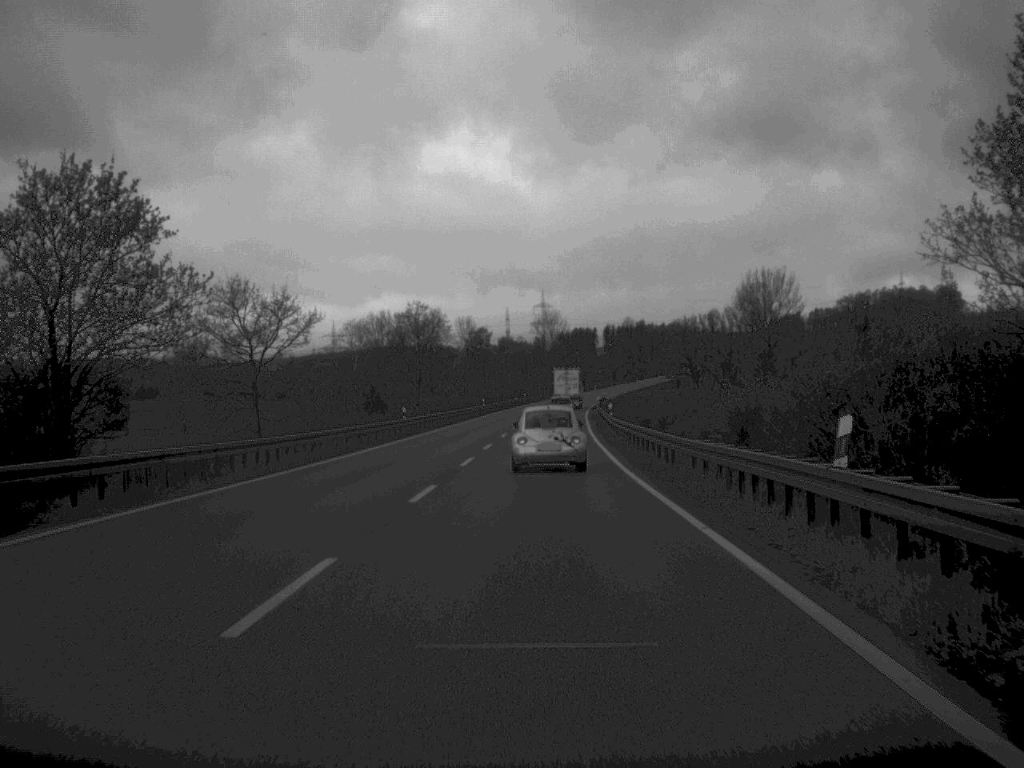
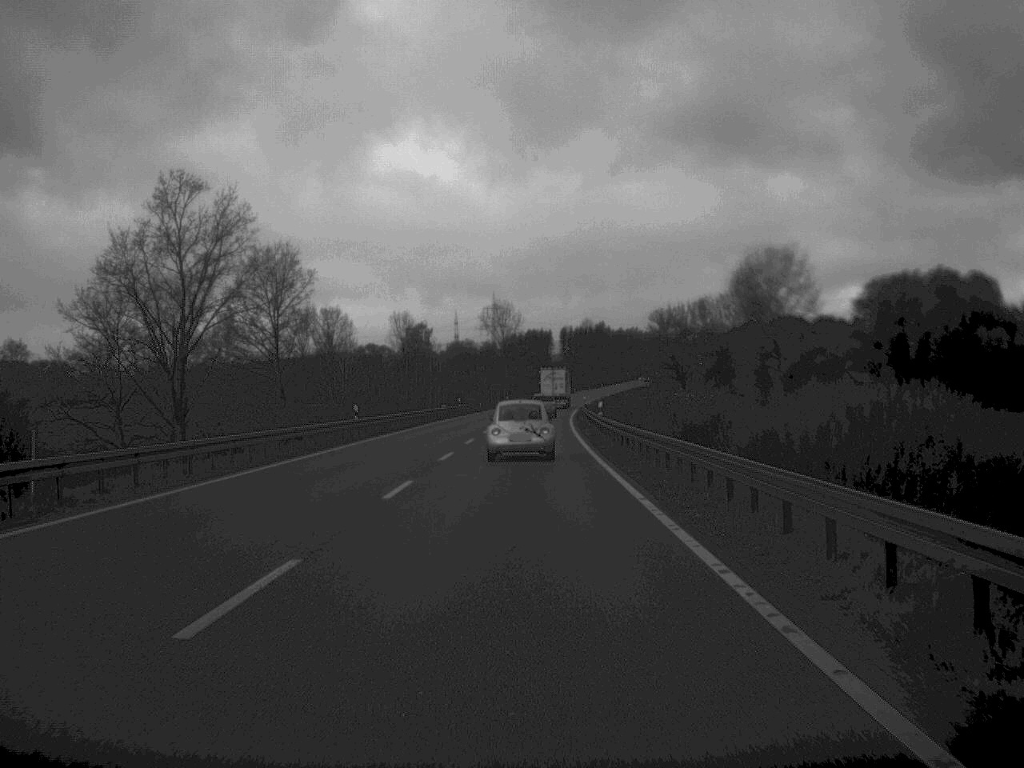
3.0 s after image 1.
(+1.1, +58.8) m; +2°
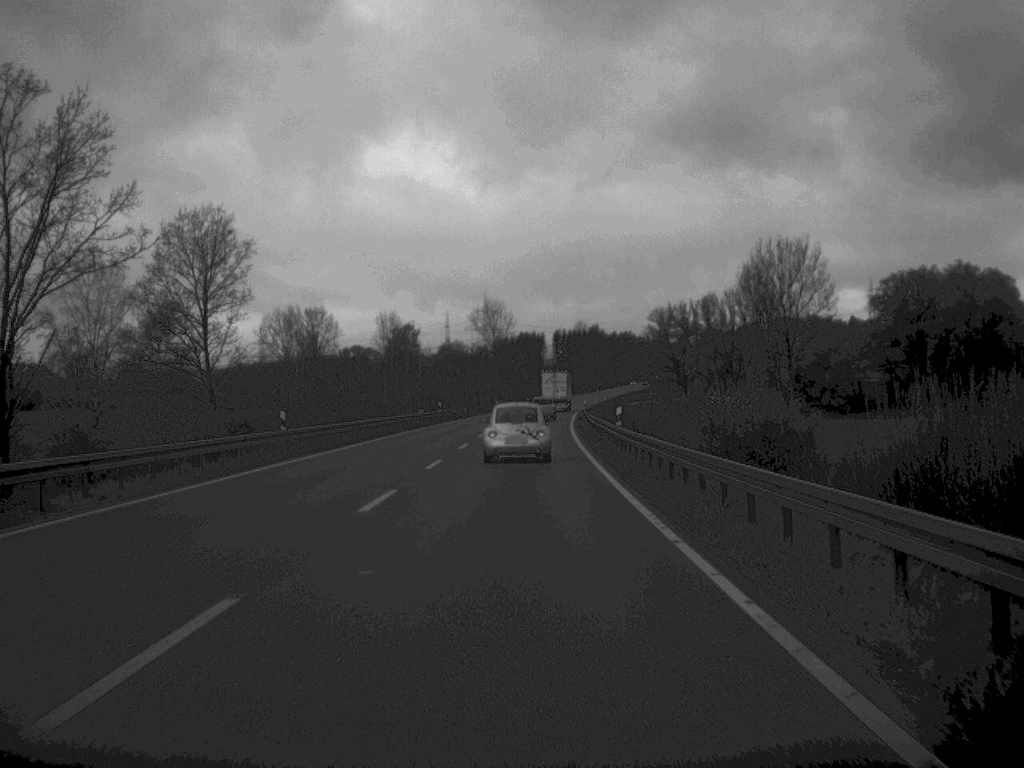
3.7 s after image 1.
(0.0, +14.3) m; 0°
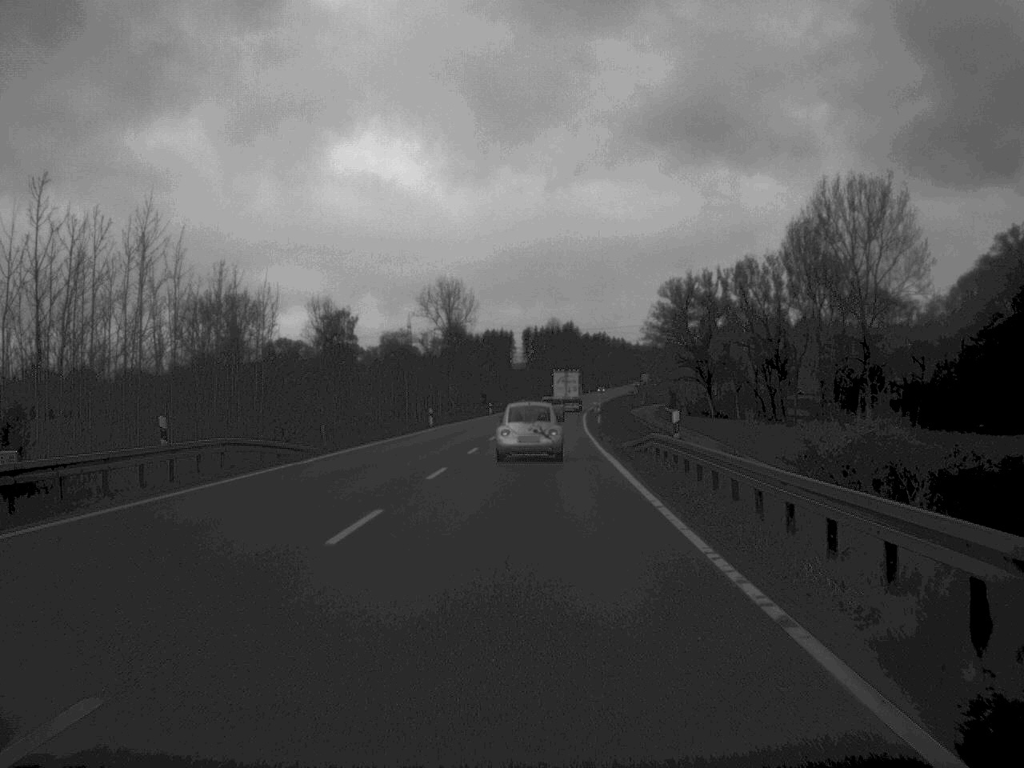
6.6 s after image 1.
(+0.4, +62.8) m; +1°
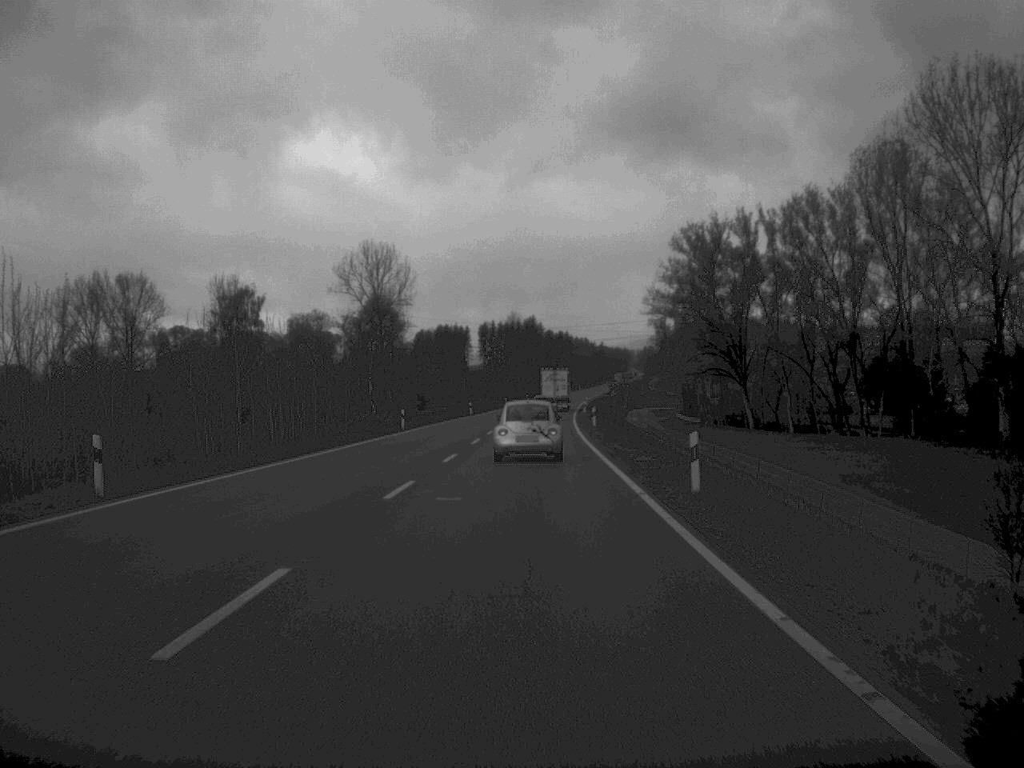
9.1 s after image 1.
(+0.8, +53.1) m; +2°
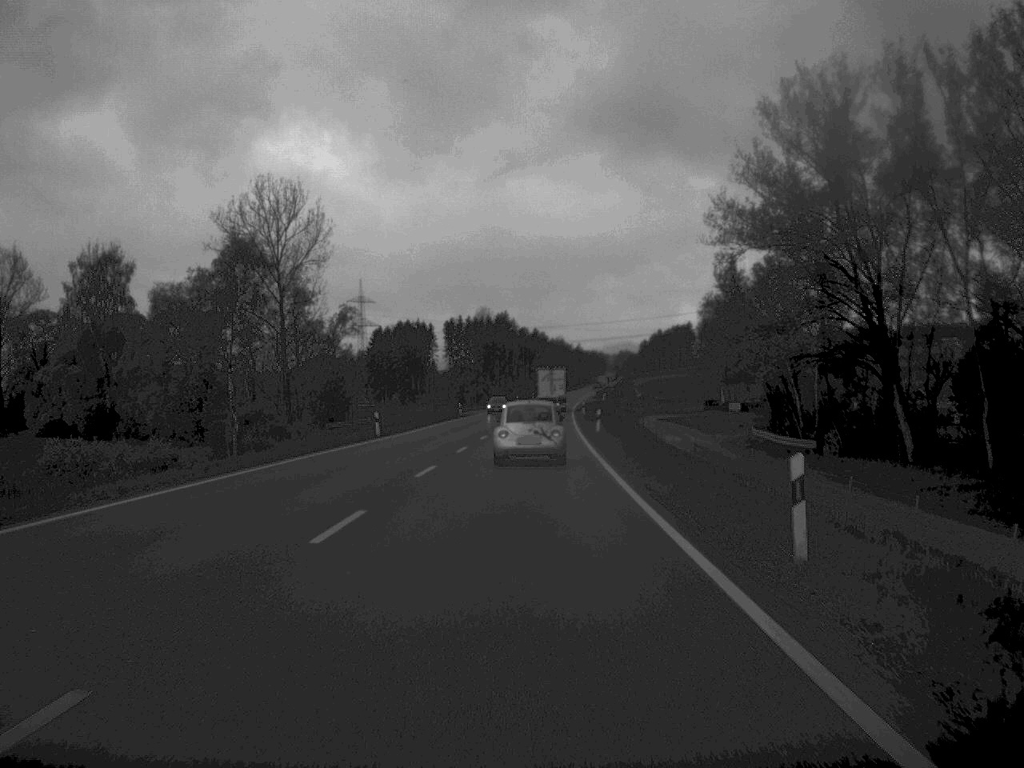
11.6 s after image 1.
(+0.5, +52.5) m; +1°
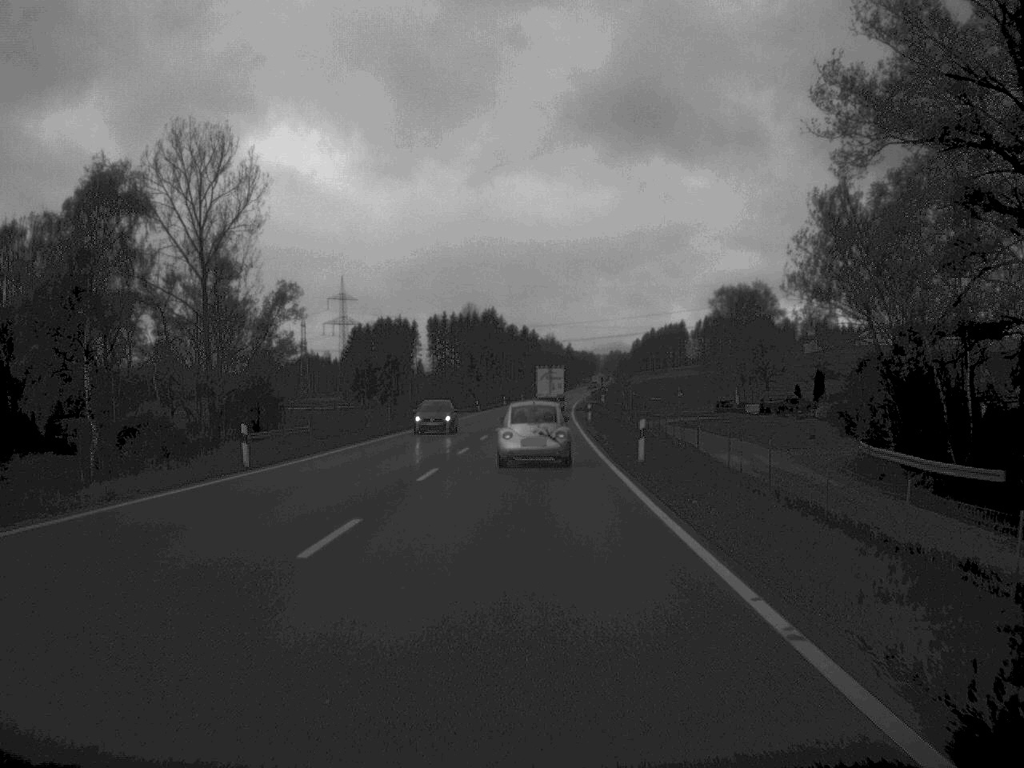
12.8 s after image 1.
(+0.1, +24.8) m; 0°
